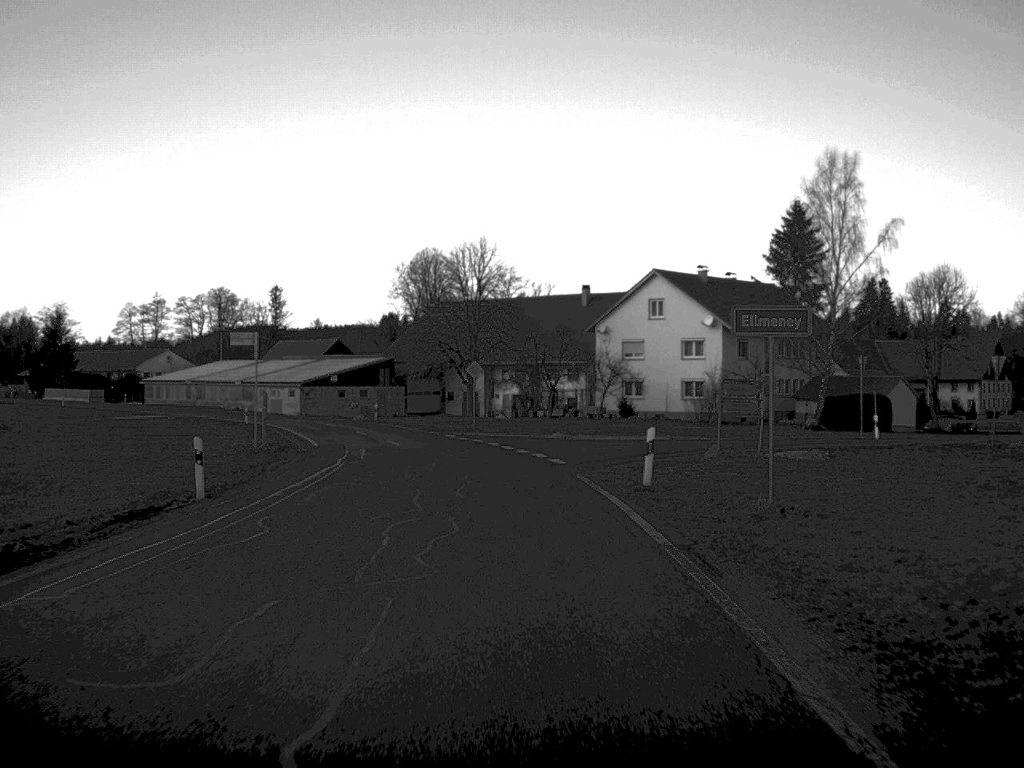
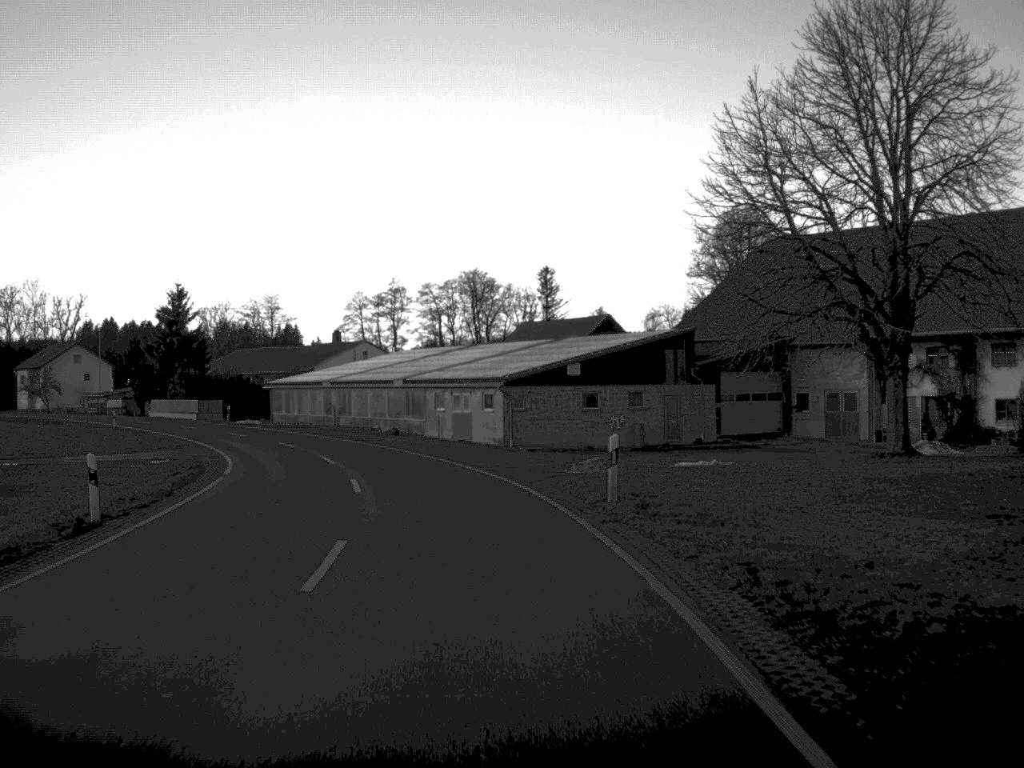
(-5.5, +55.7) m; -14°
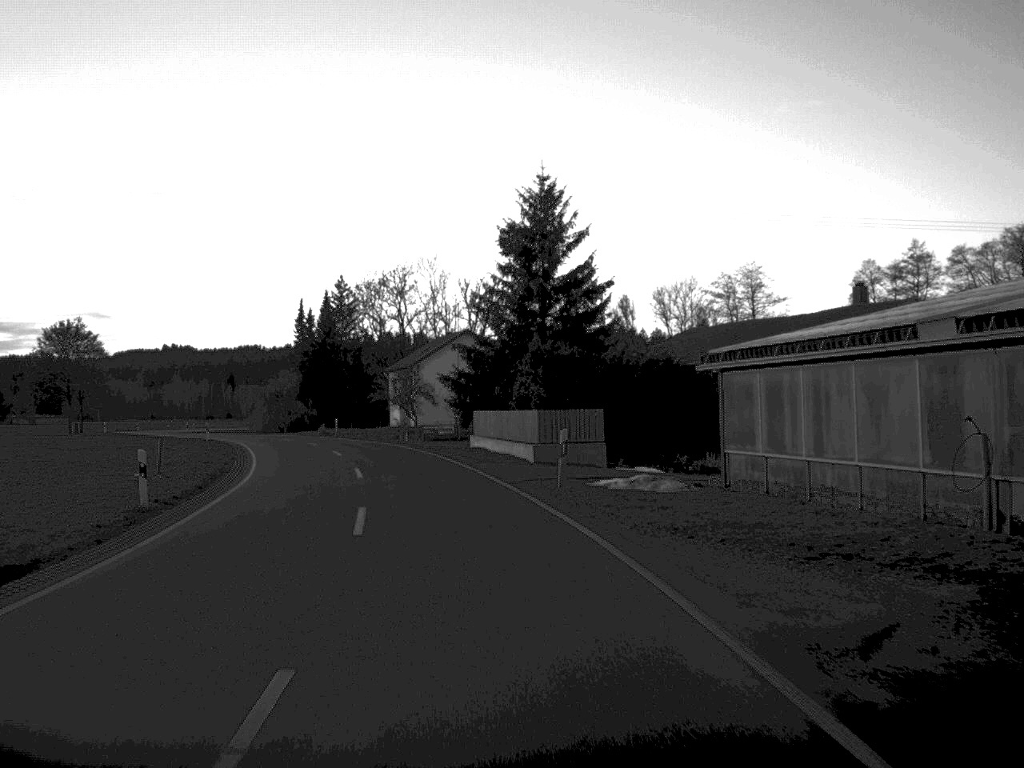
(-10.0, +53.8) m; -22°
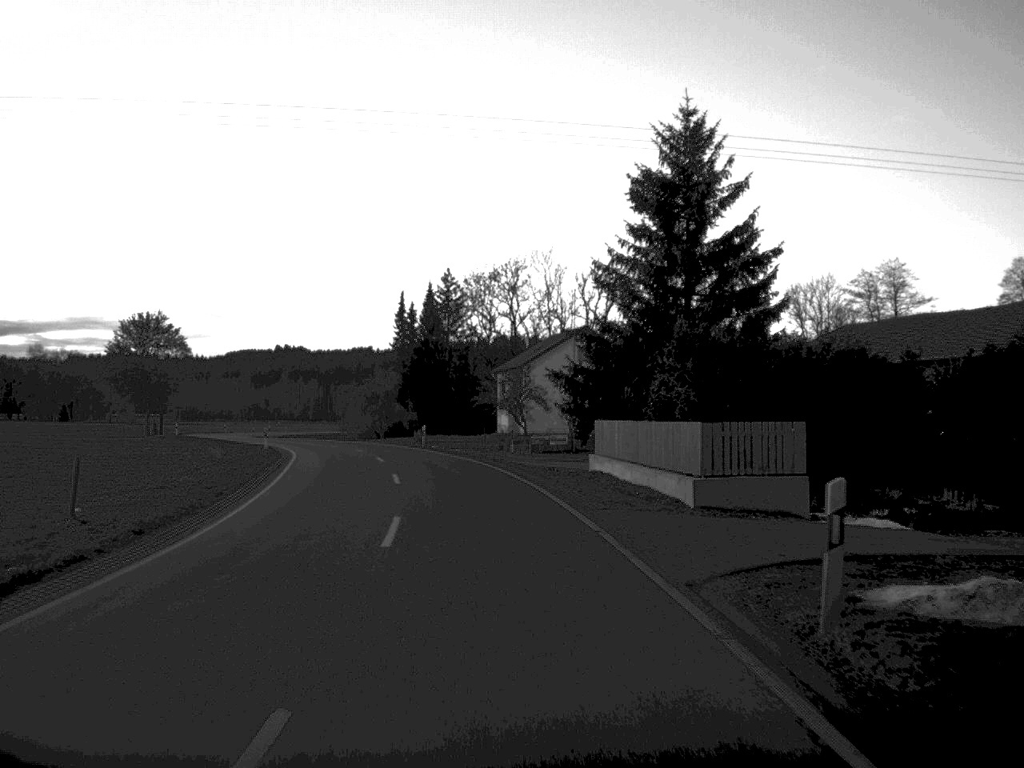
(-0.6, +13.0) m; -5°
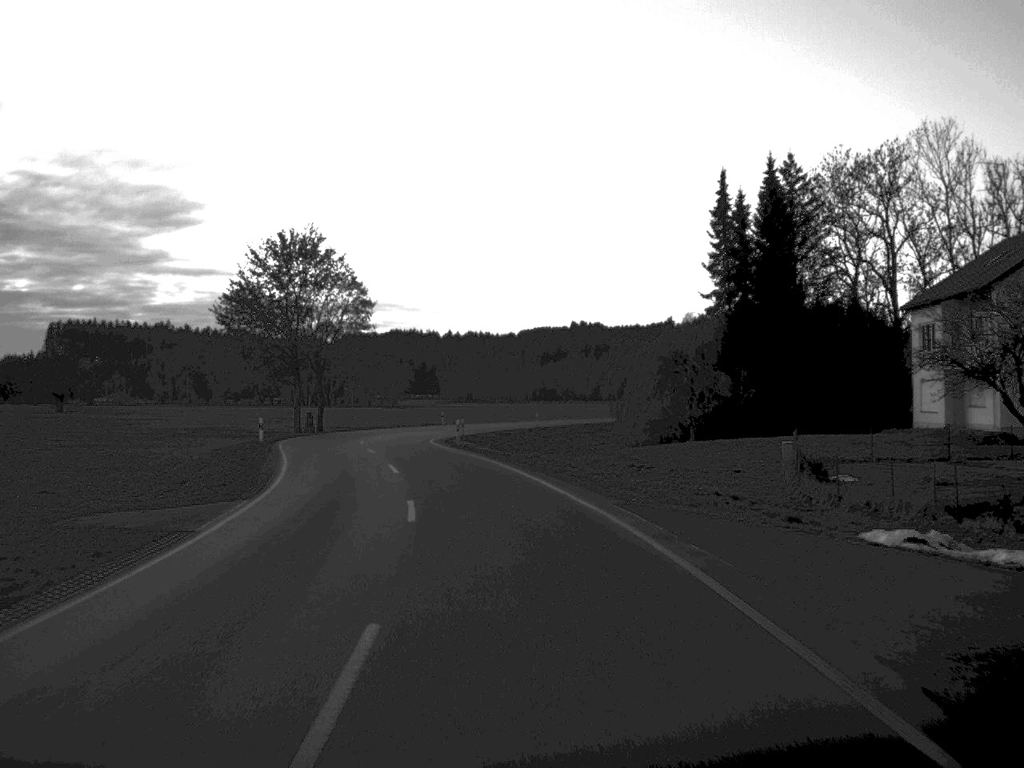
(-6.8, +56.7) m; -14°
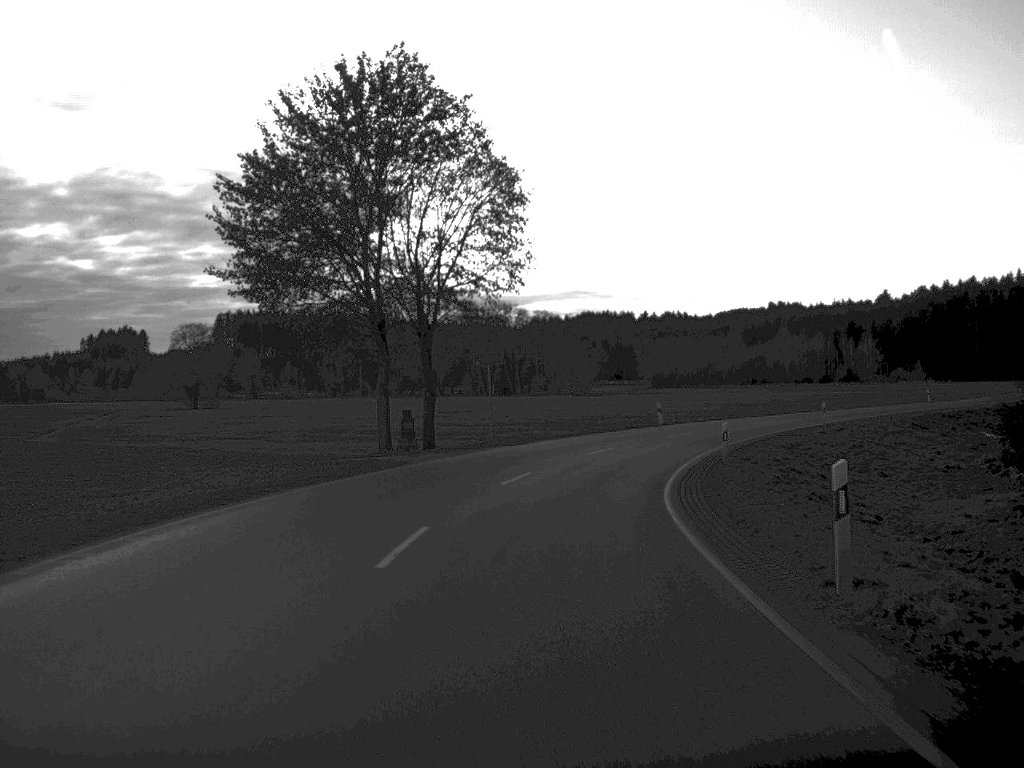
(-3.7, +41.2) m; -9°
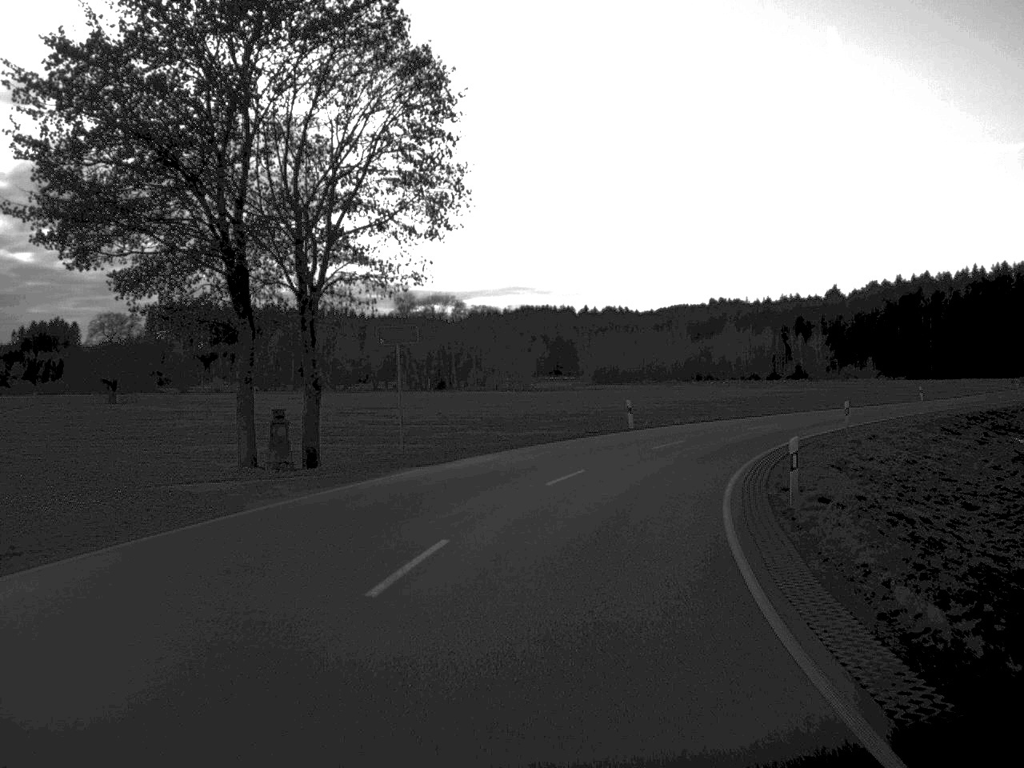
(+0.3, +13.6) m; +3°
